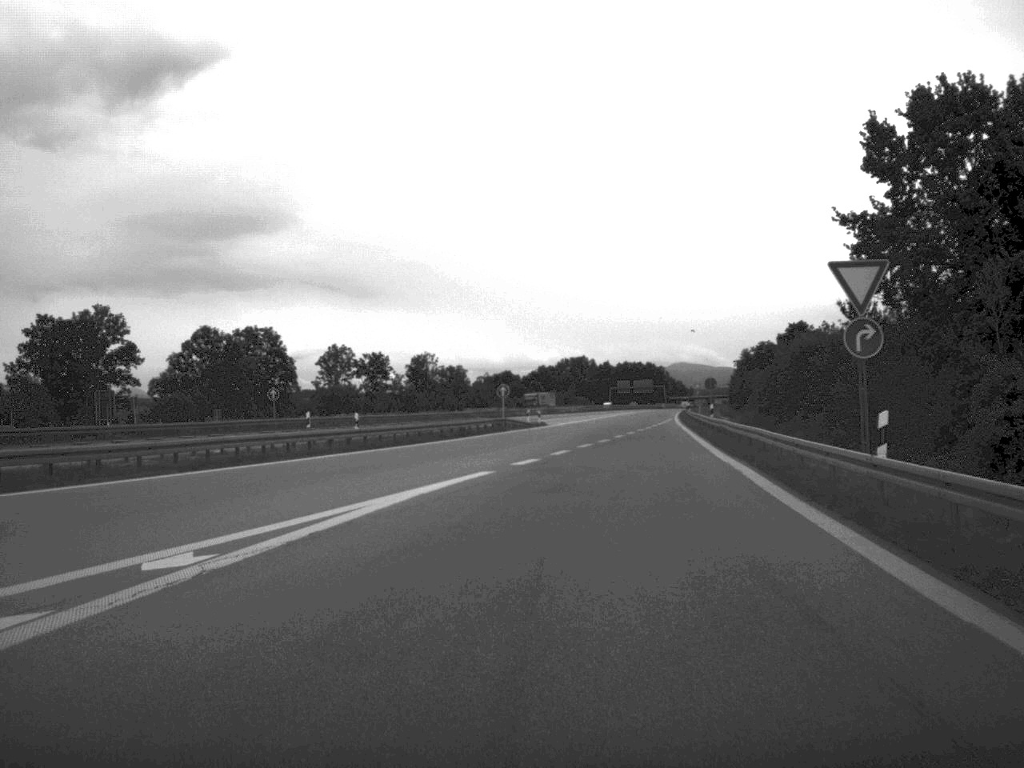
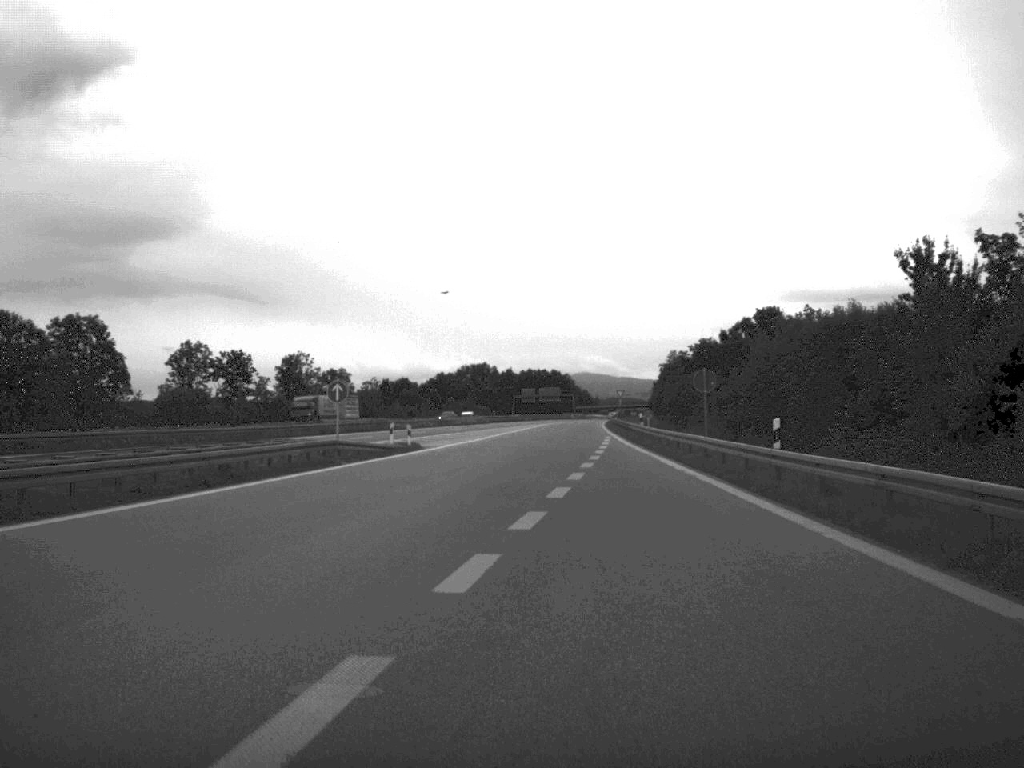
(+1.5, +32.5) m; +4°
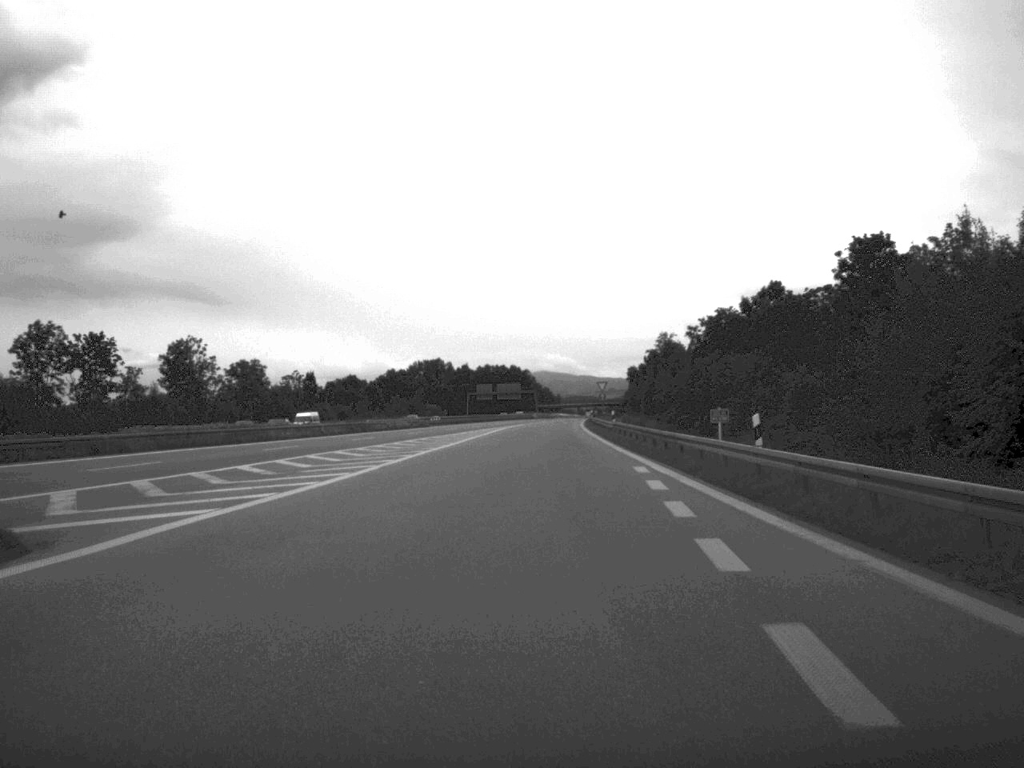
(+0.7, +40.4) m; +2°
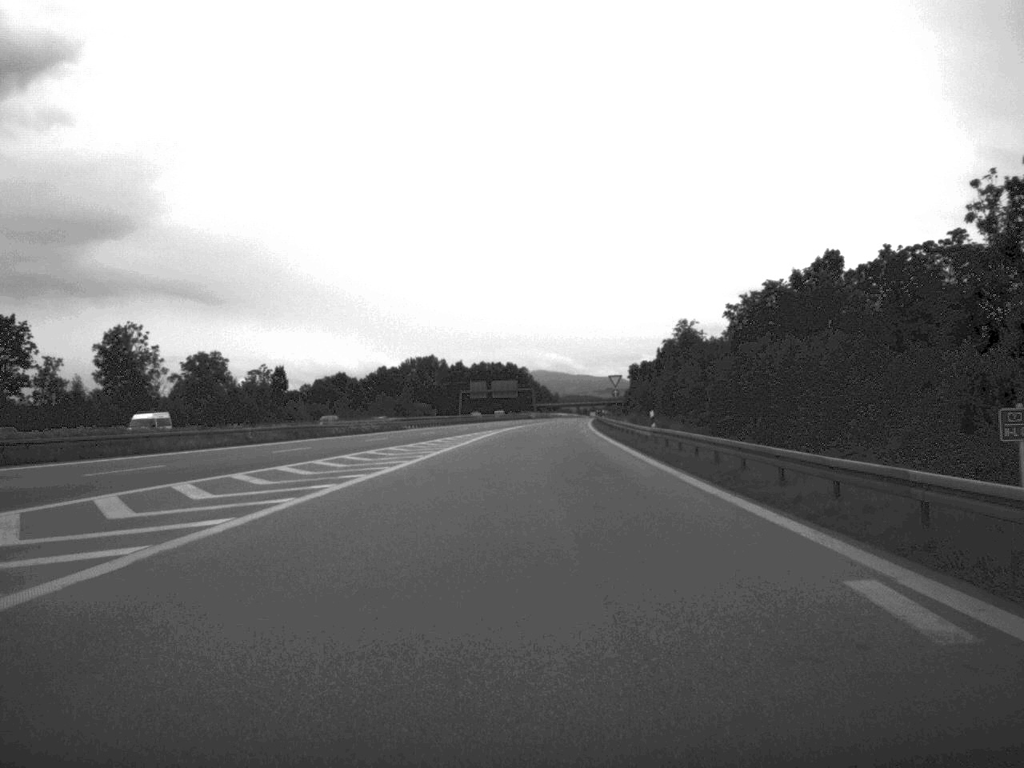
(0.0, +21.9) m; 0°
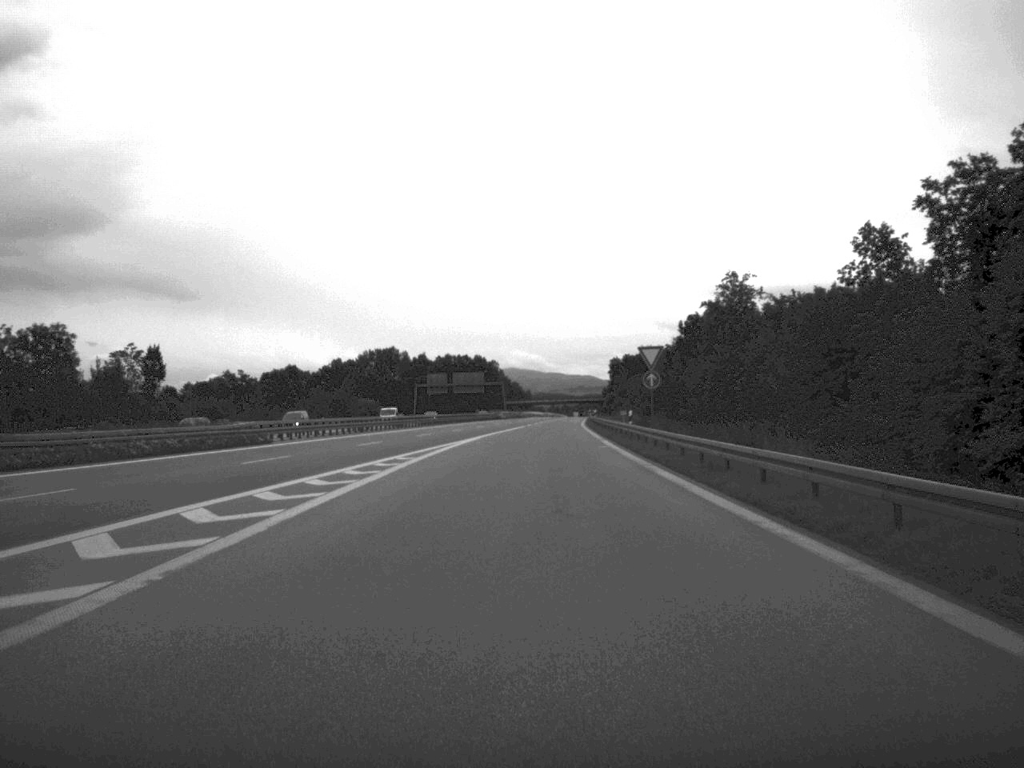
(+0.4, +47.3) m; +1°
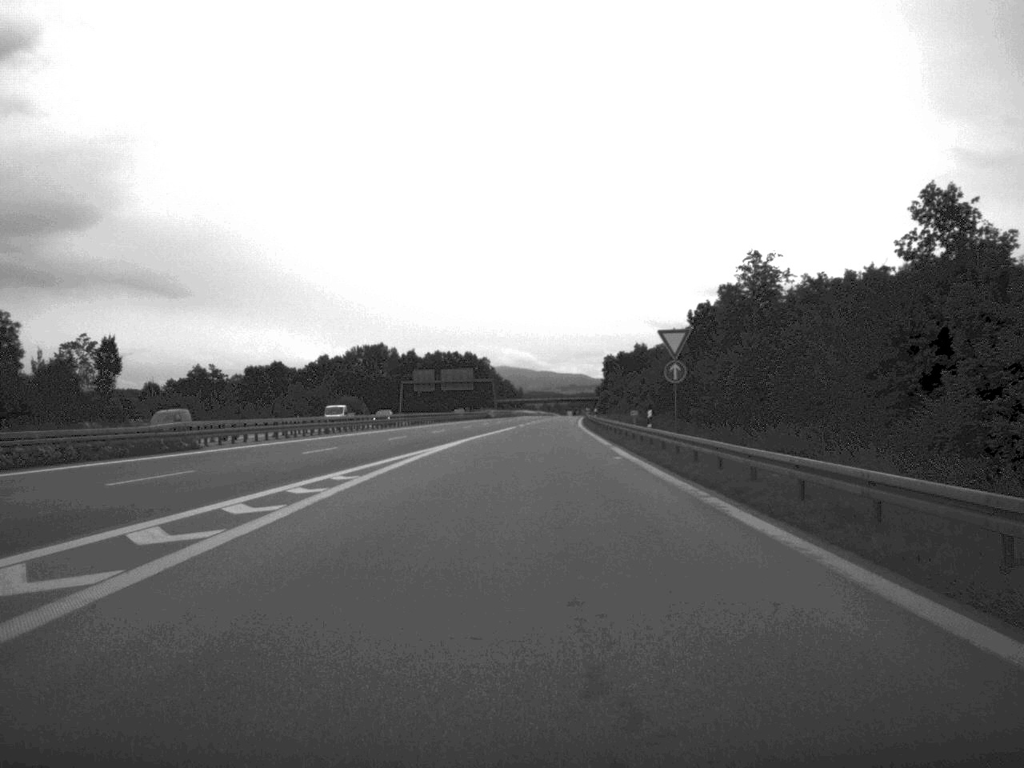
(0.0, +11.5) m; 0°
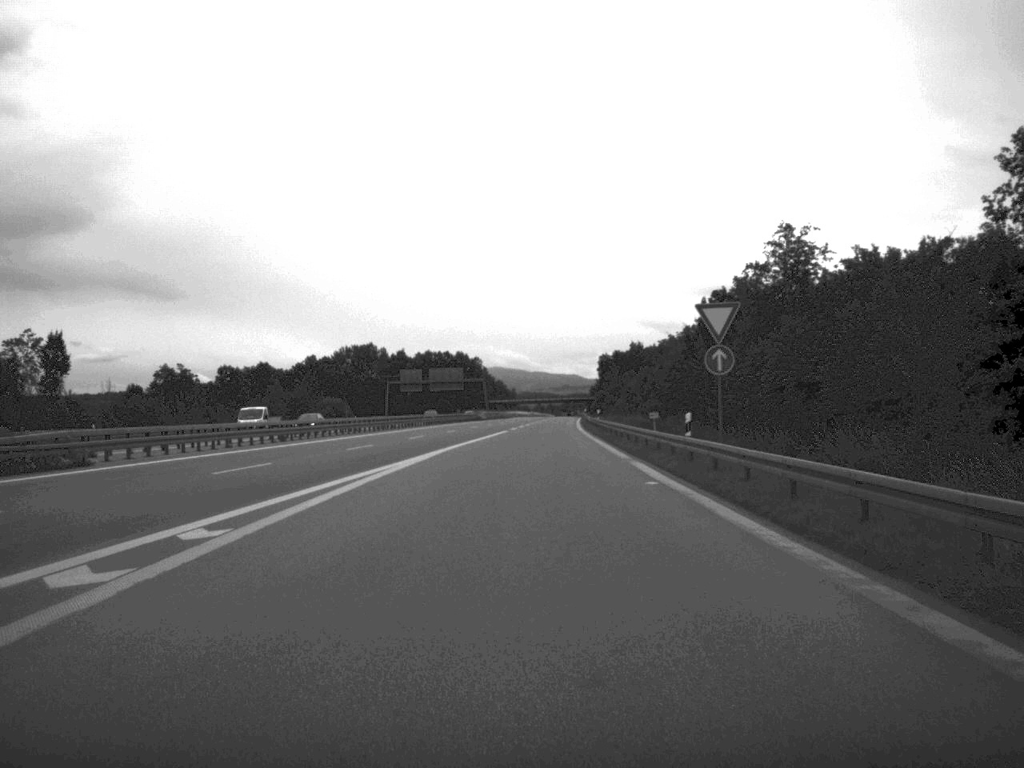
(0.0, +11.6) m; 0°
